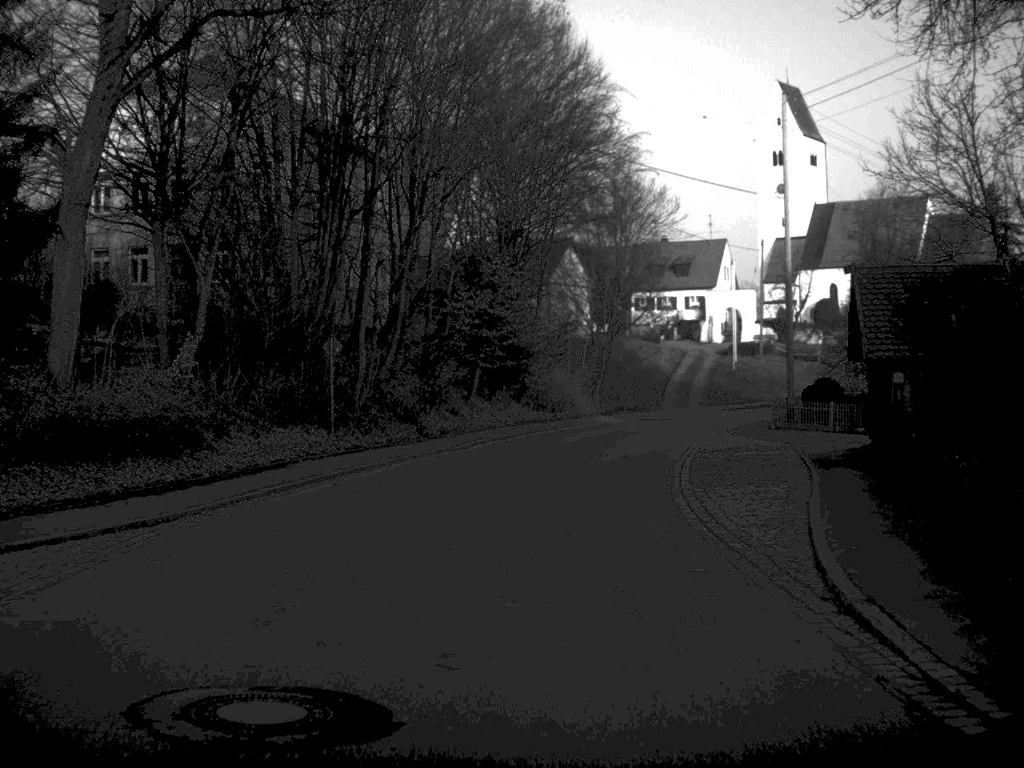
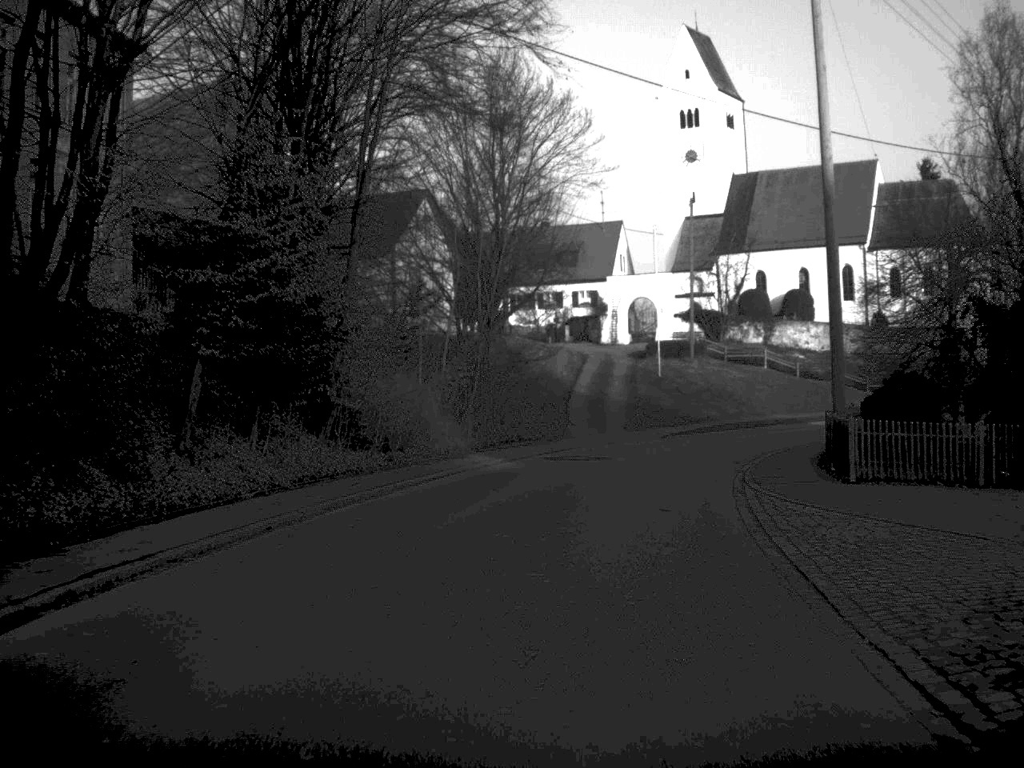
(+1.1, +25.4) m; +6°
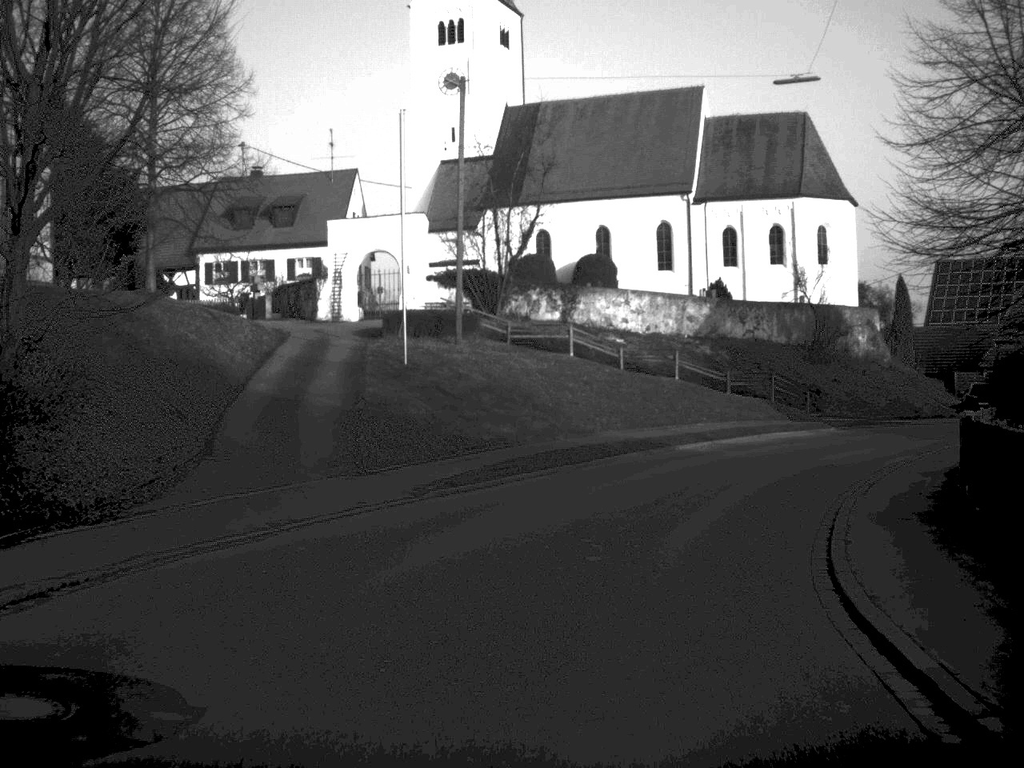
(+2.4, +26.1) m; +12°
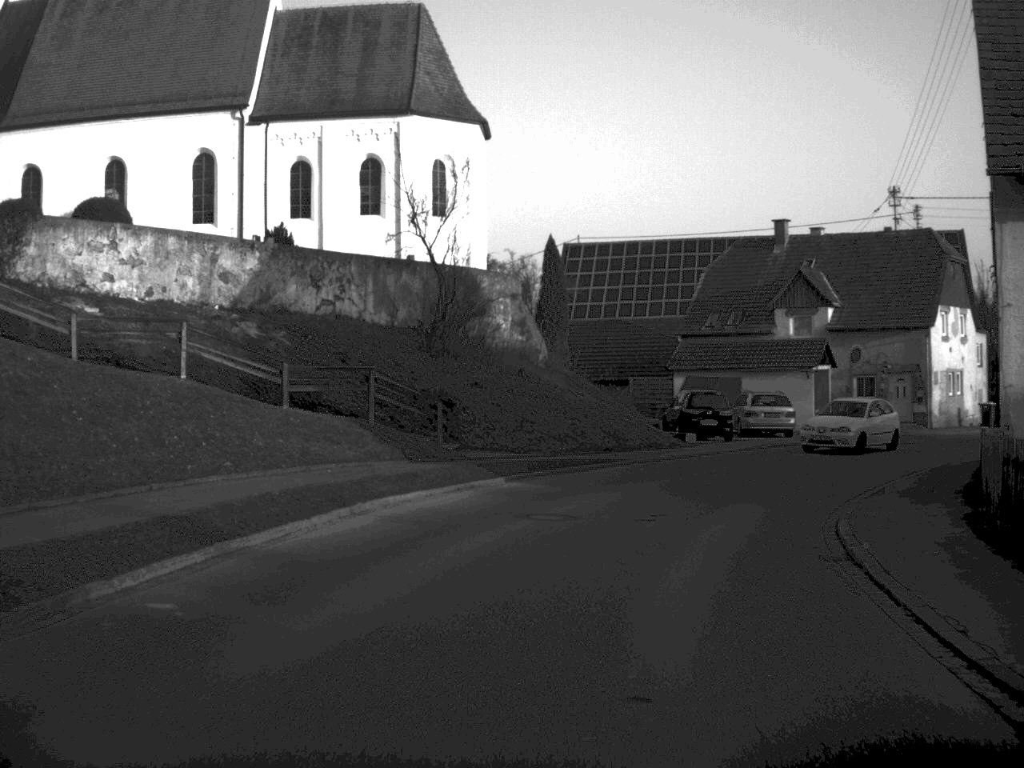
(+3.6, +22.9) m; +19°
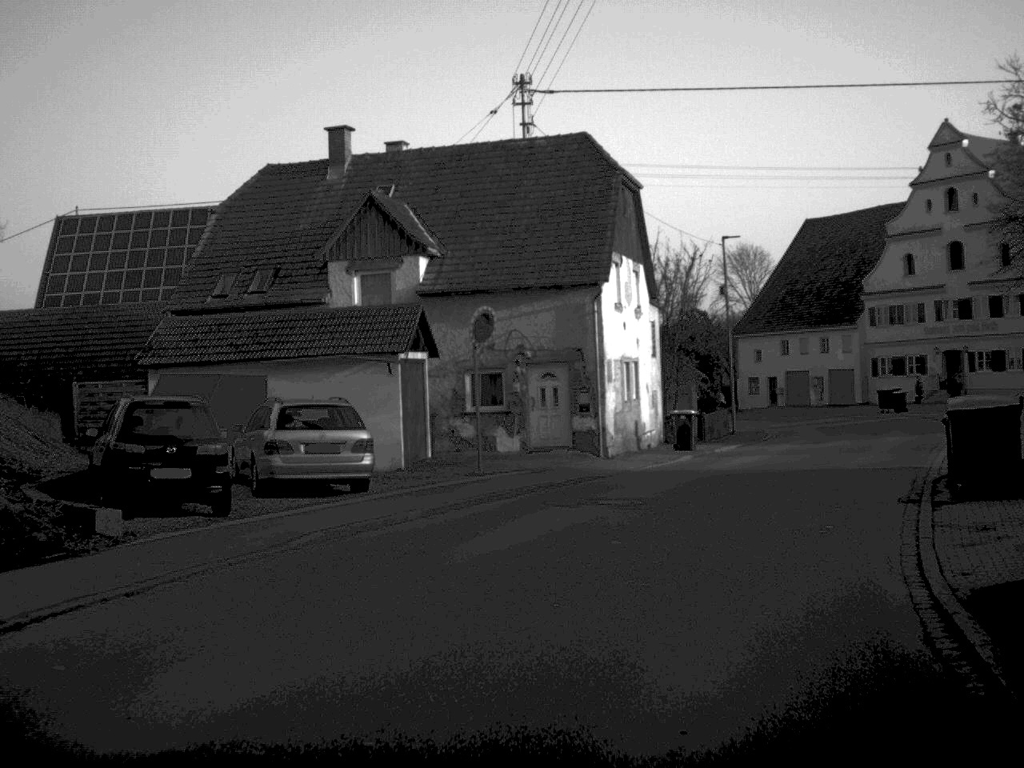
(+3.7, +21.5) m; +20°
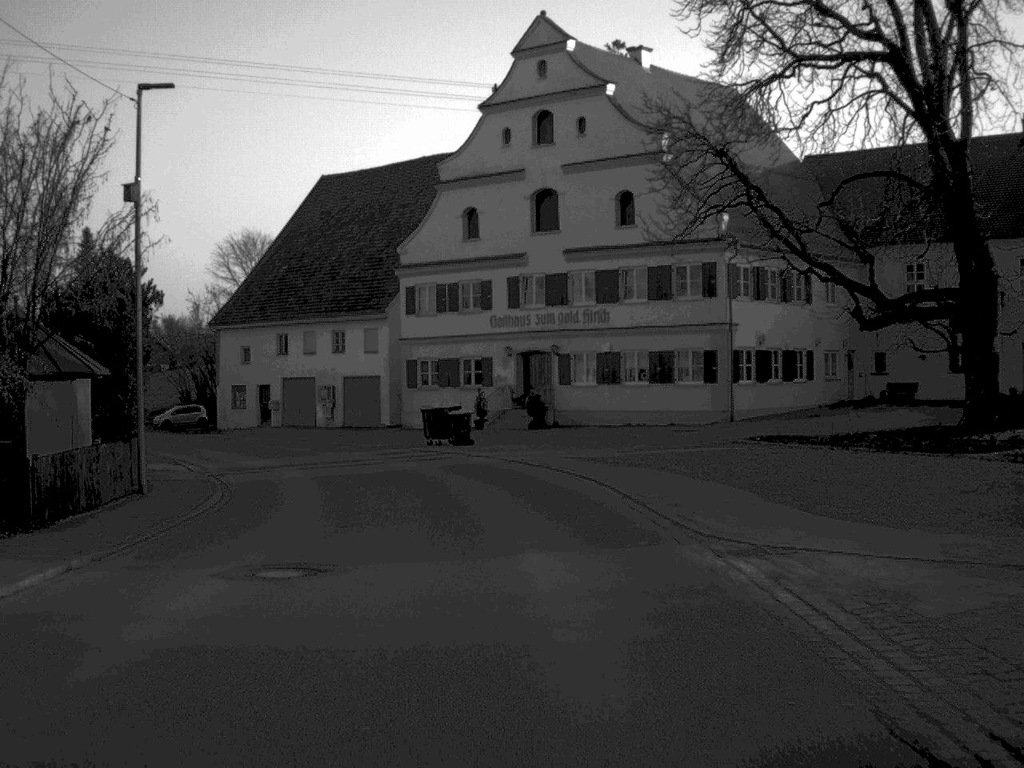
(+5.5, +24.9) m; +21°
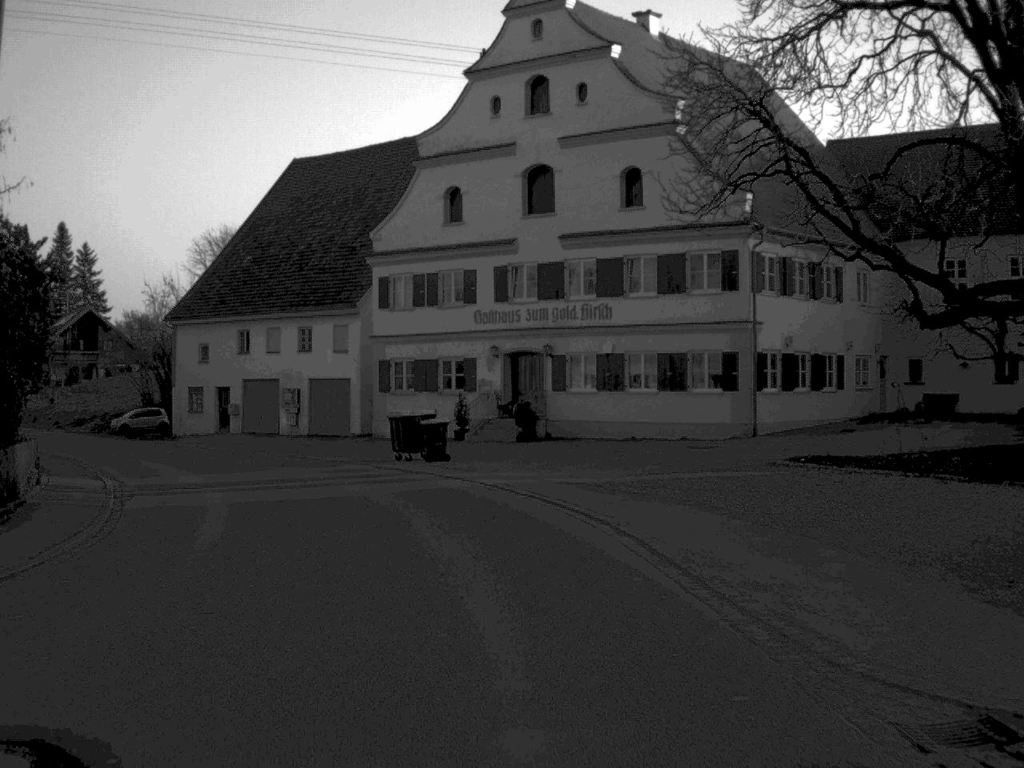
(0.0, +6.6) m; 0°
